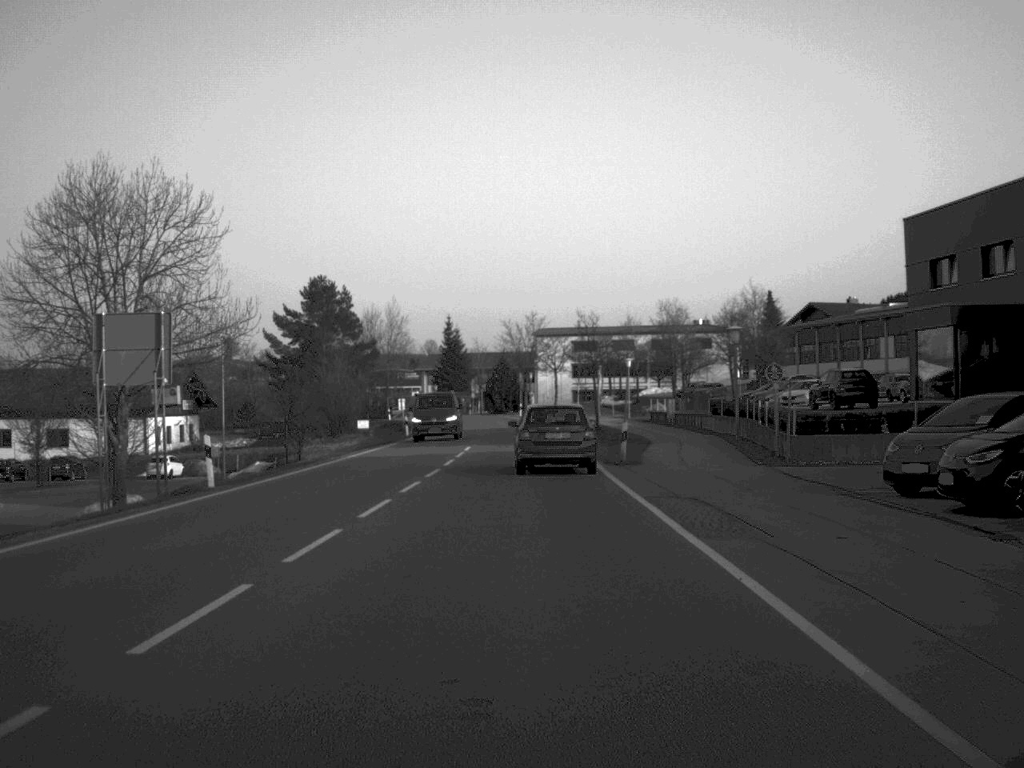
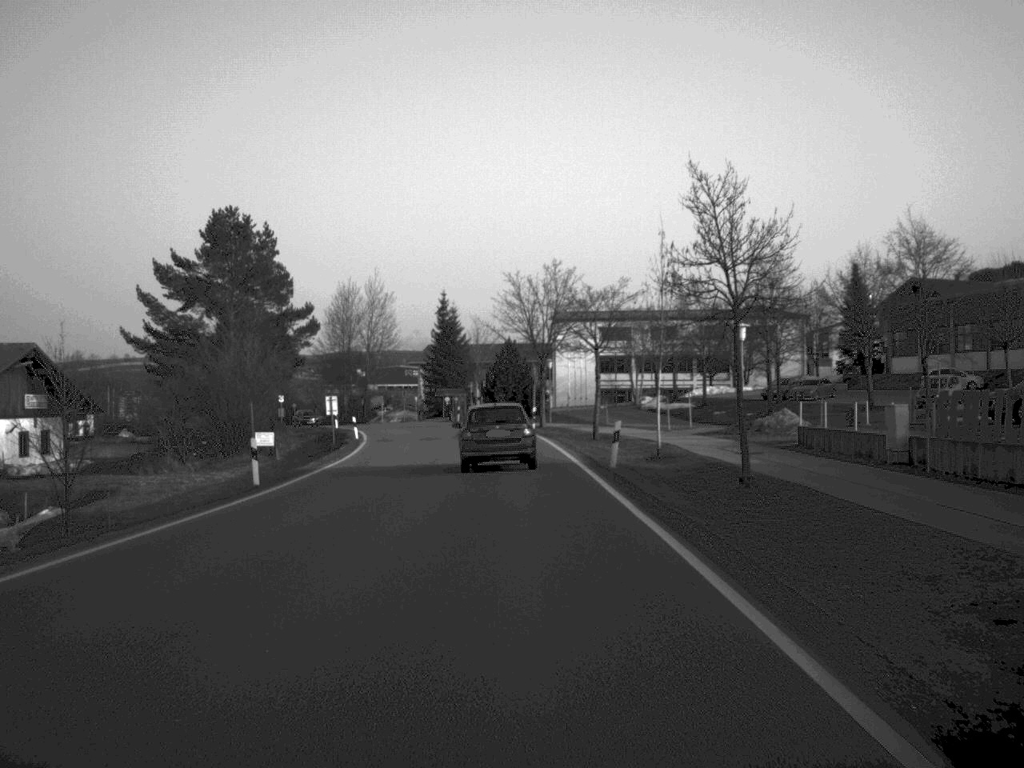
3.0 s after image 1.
(-0.1, +39.3) m; -1°
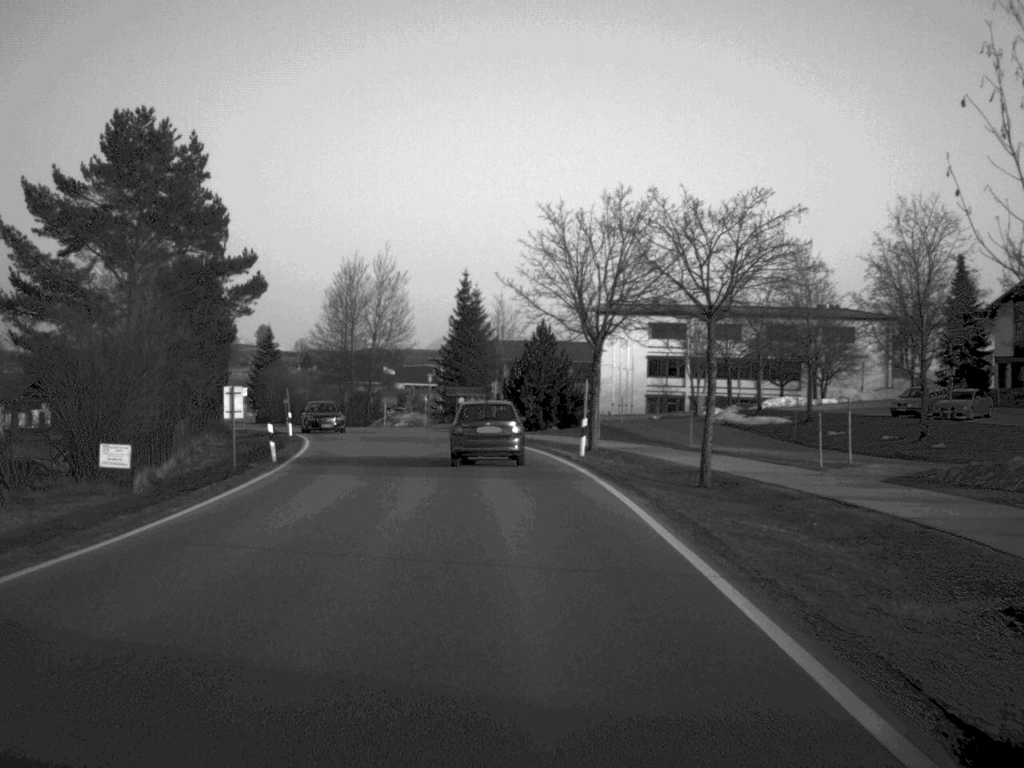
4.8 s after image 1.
(-0.3, +23.9) m; -1°
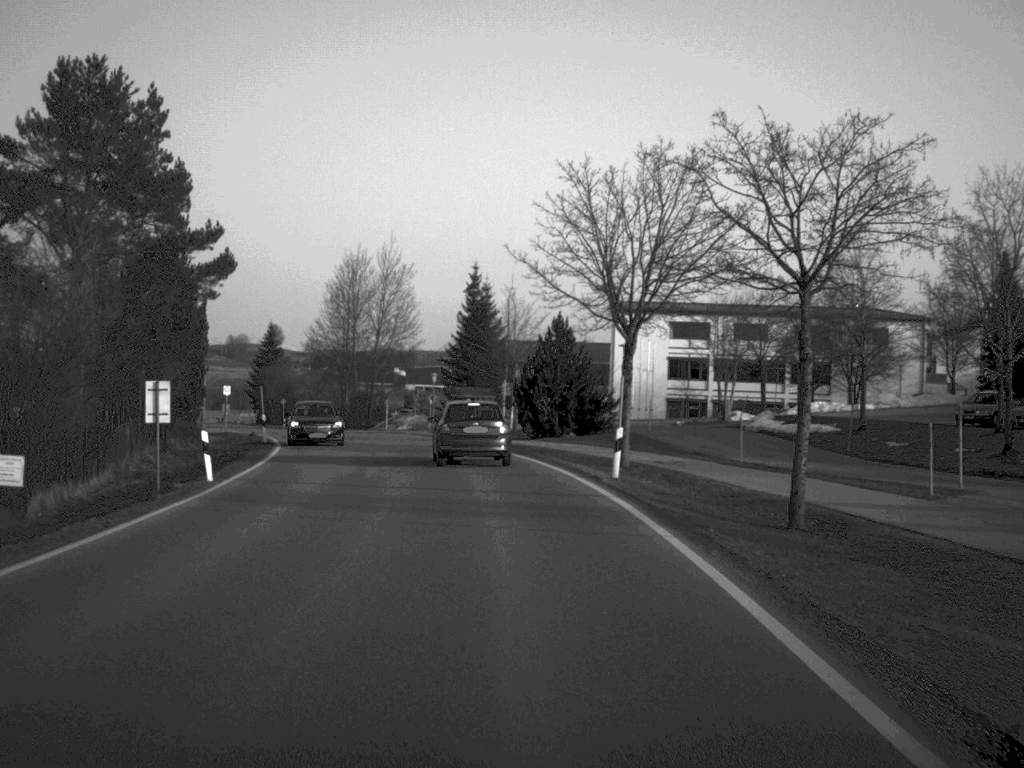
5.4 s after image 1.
(0.0, +7.8) m; -1°
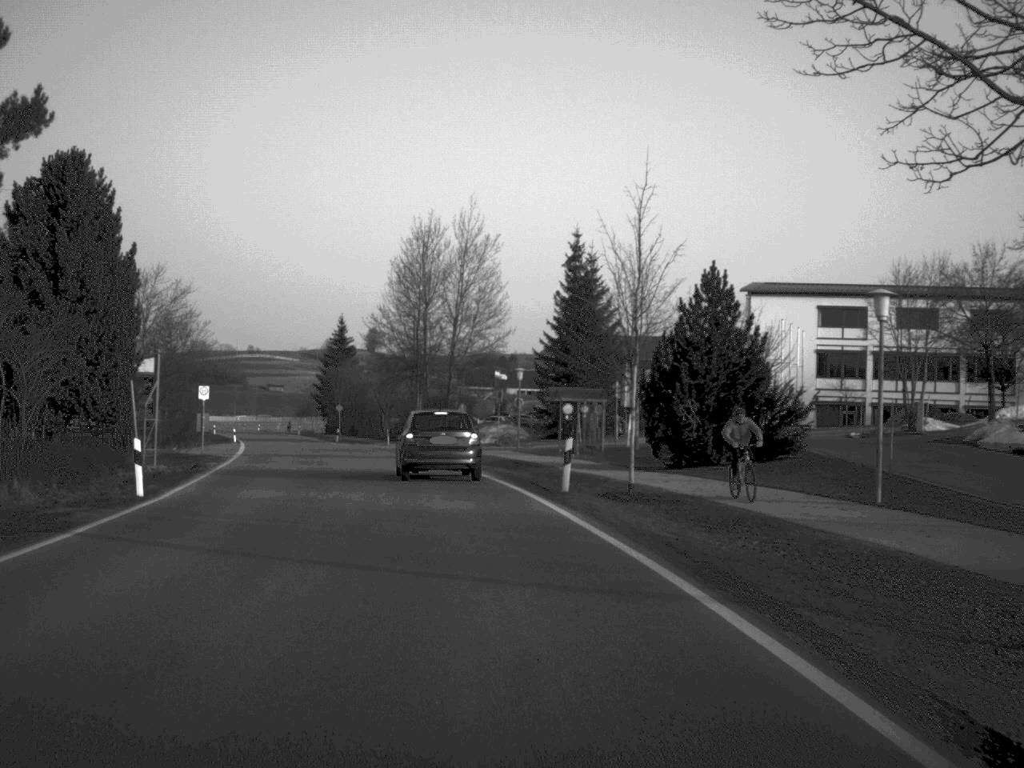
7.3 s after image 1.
(-0.8, +24.3) m; -5°
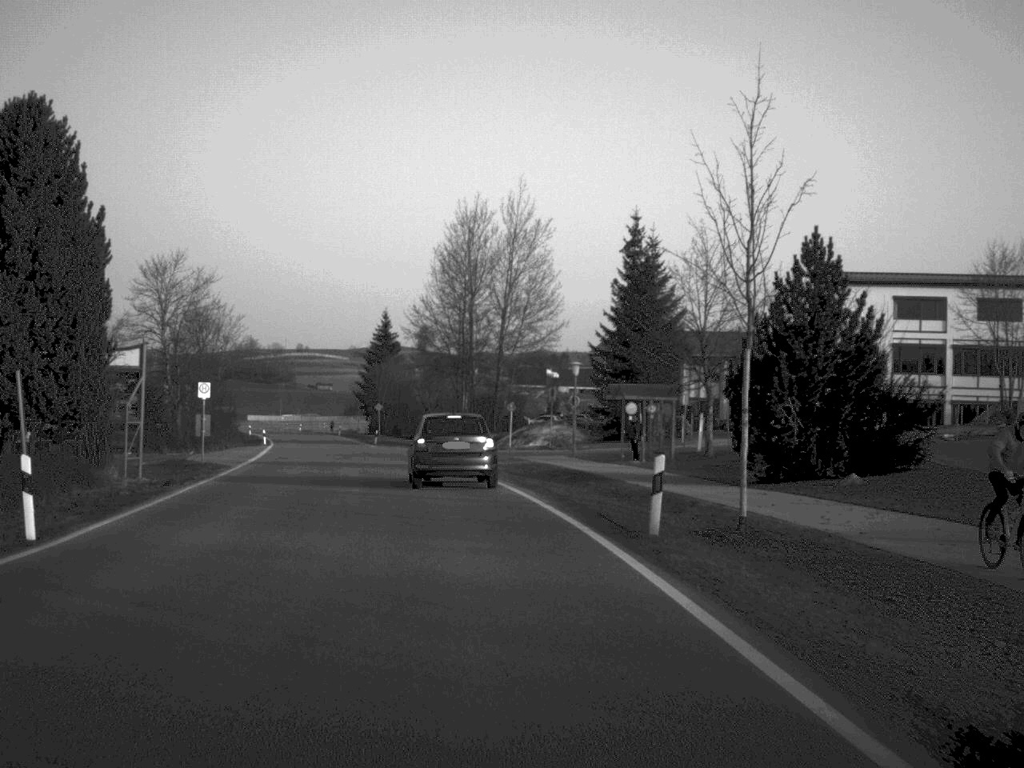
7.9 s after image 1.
(-0.1, +7.3) m; -2°
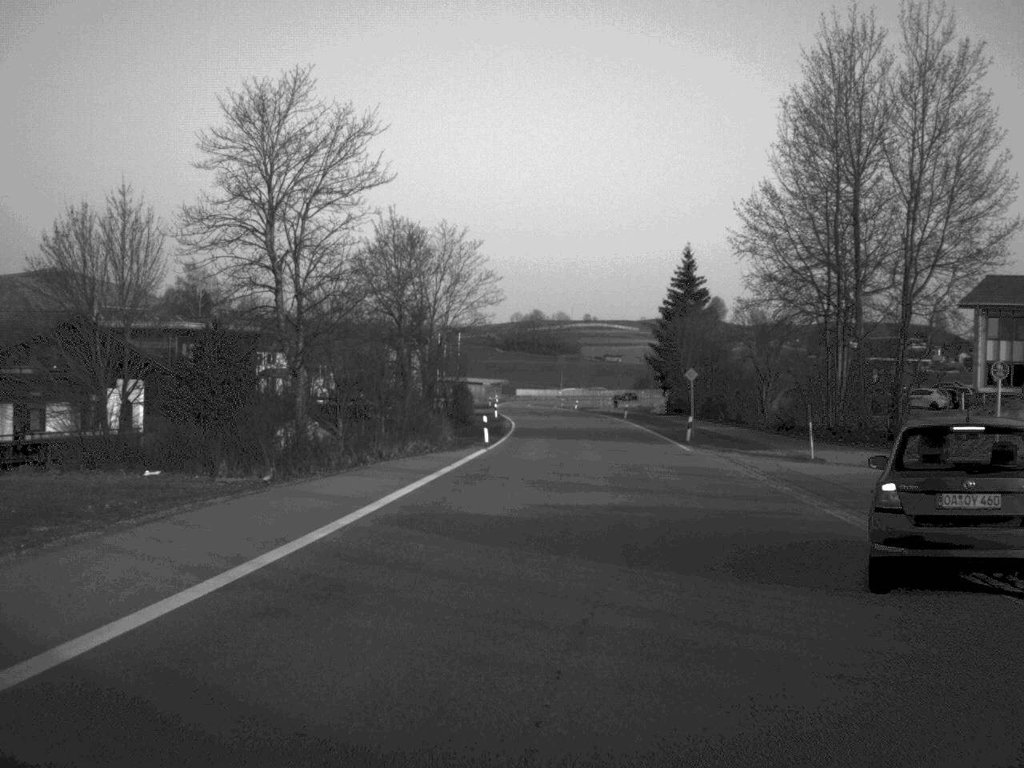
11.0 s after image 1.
(-5.0, +38.4) m; -13°
